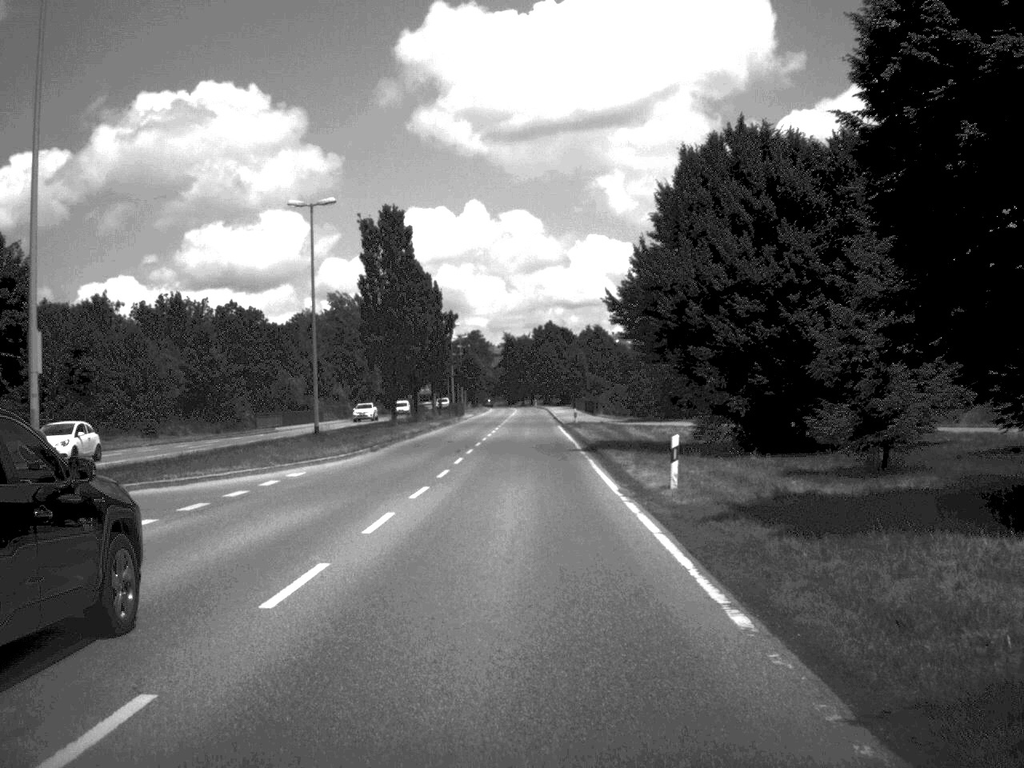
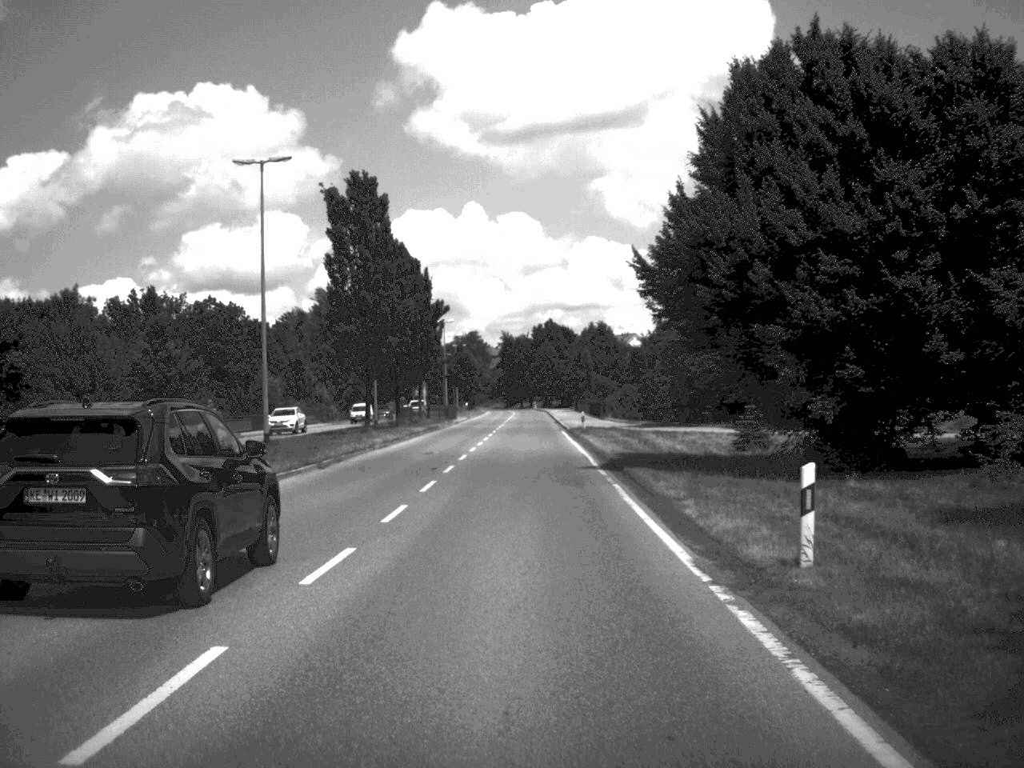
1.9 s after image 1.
(0.0, +10.4) m; 0°
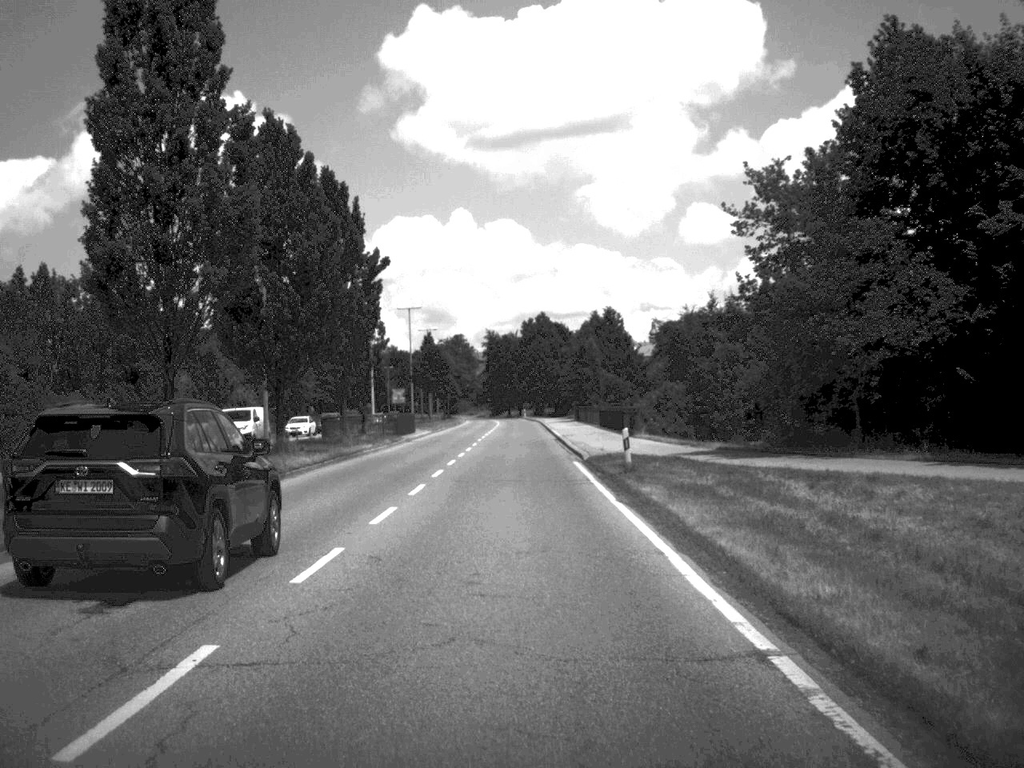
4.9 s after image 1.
(+0.1, +29.6) m; 0°
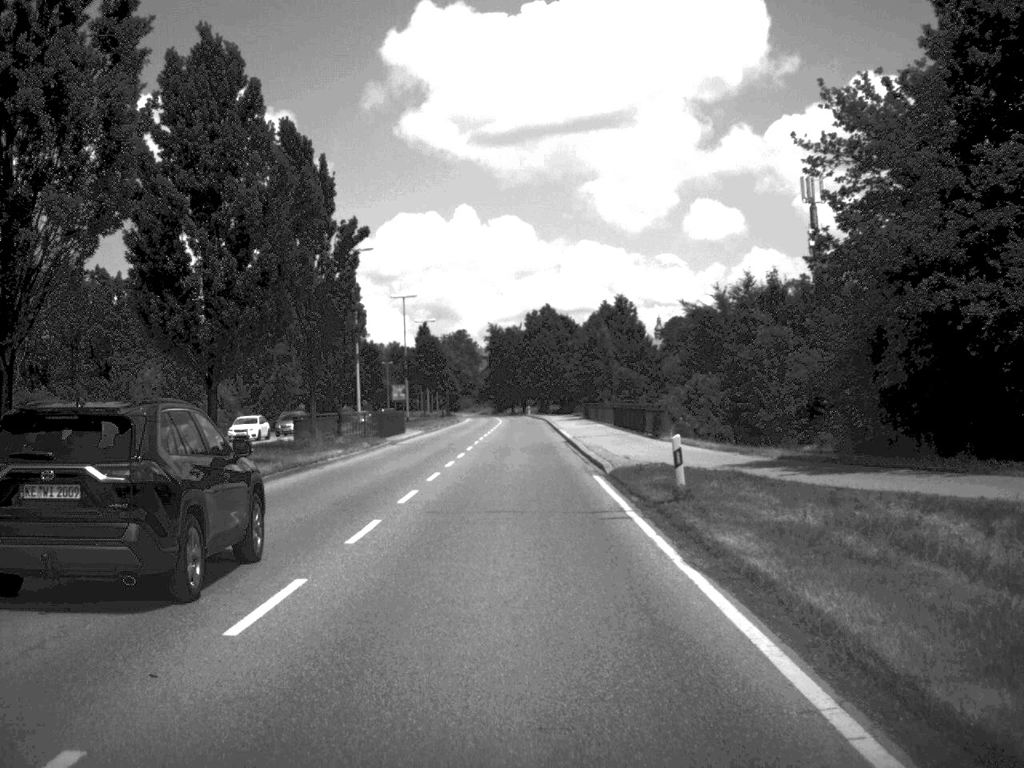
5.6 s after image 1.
(0.0, +8.6) m; 0°
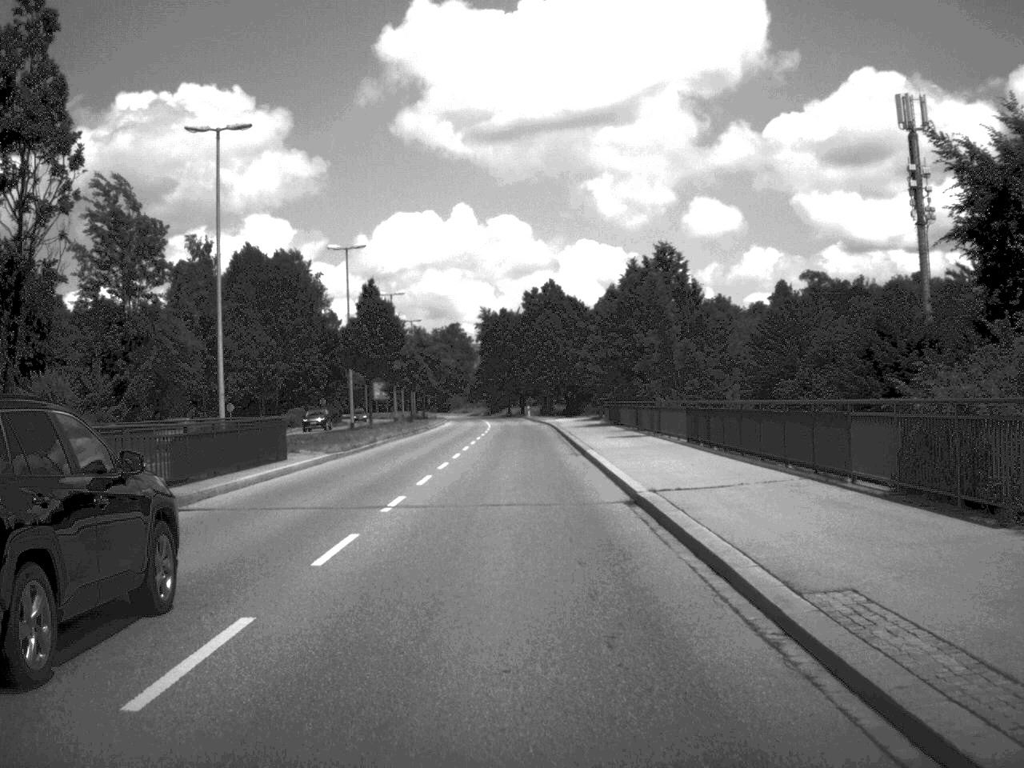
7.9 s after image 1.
(-0.1, +31.8) m; 0°
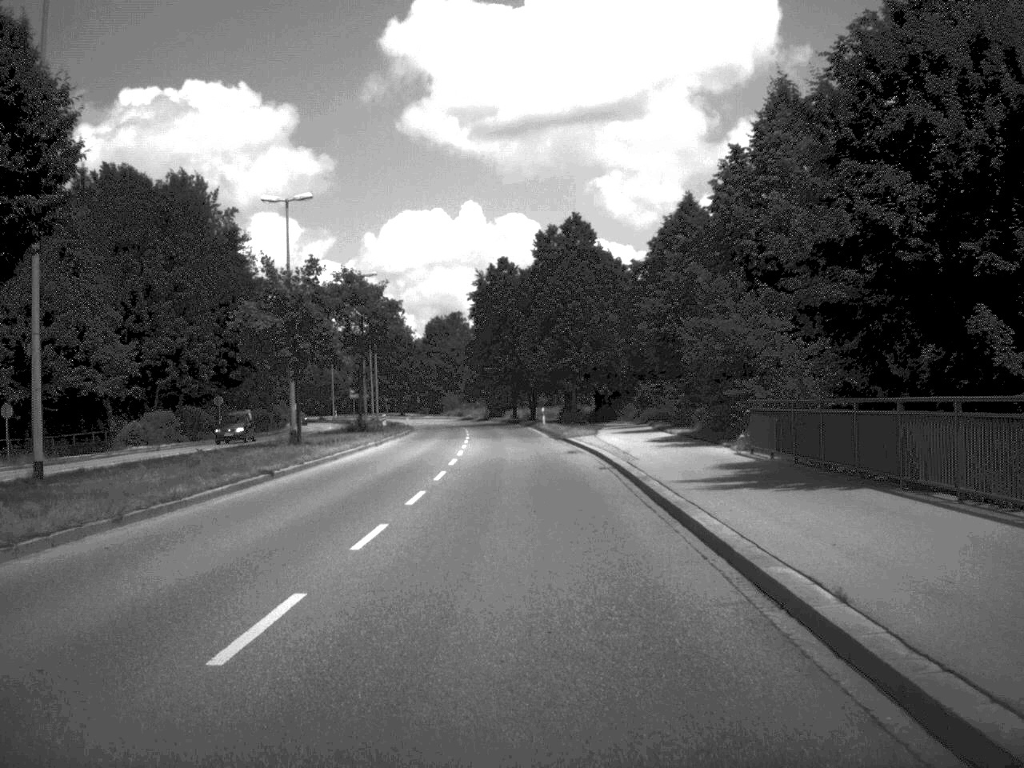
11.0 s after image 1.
(-0.3, +46.3) m; -1°
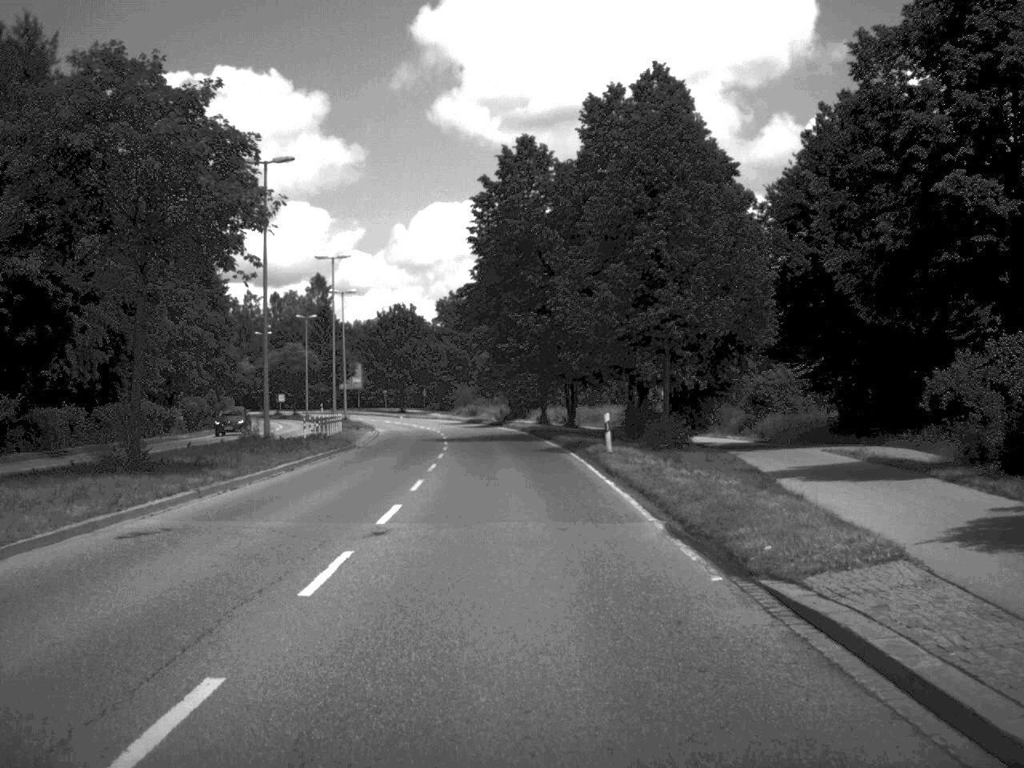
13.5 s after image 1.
(-0.4, +38.8) m; -2°
